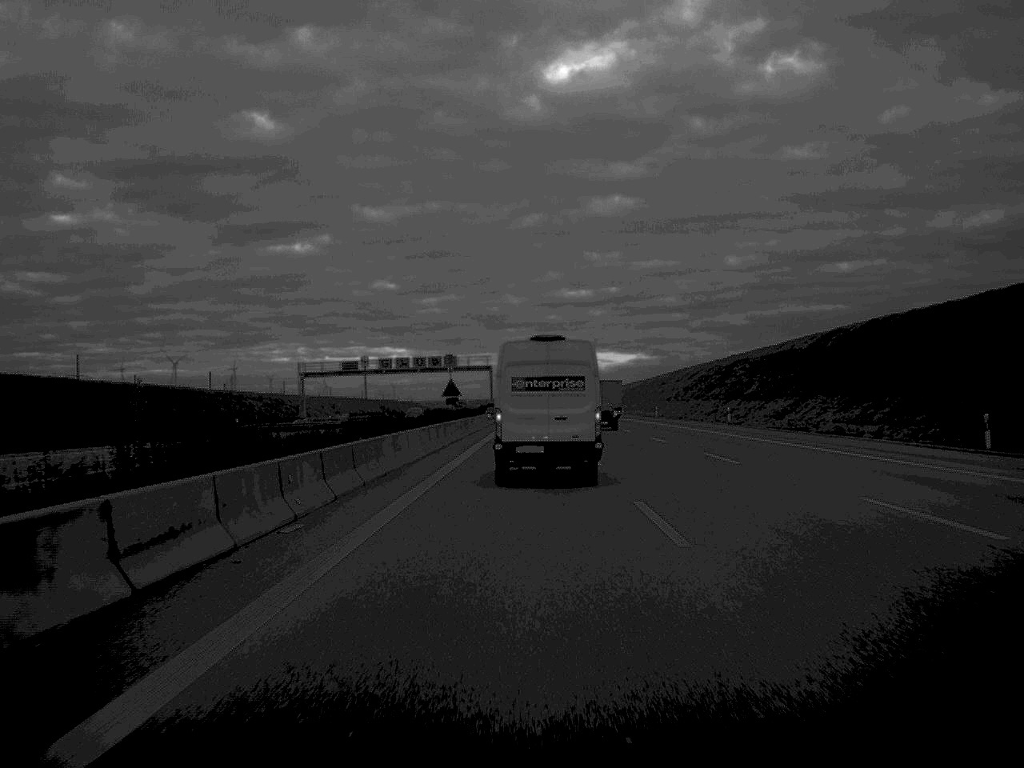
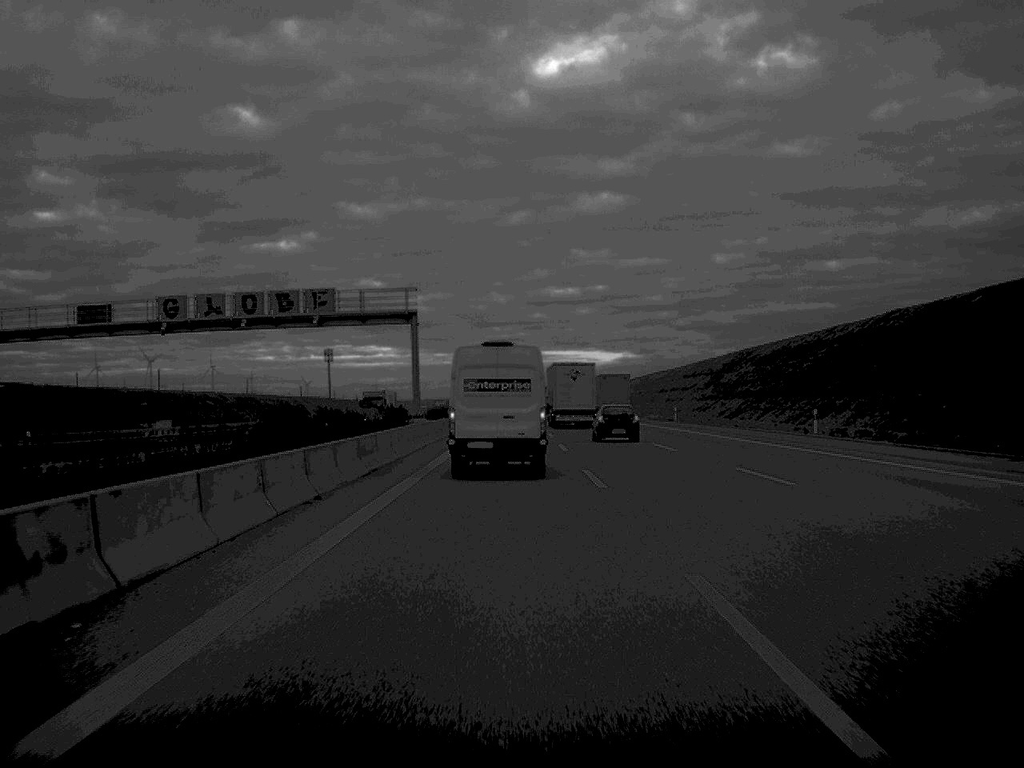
(+0.5, +79.8) m; +1°
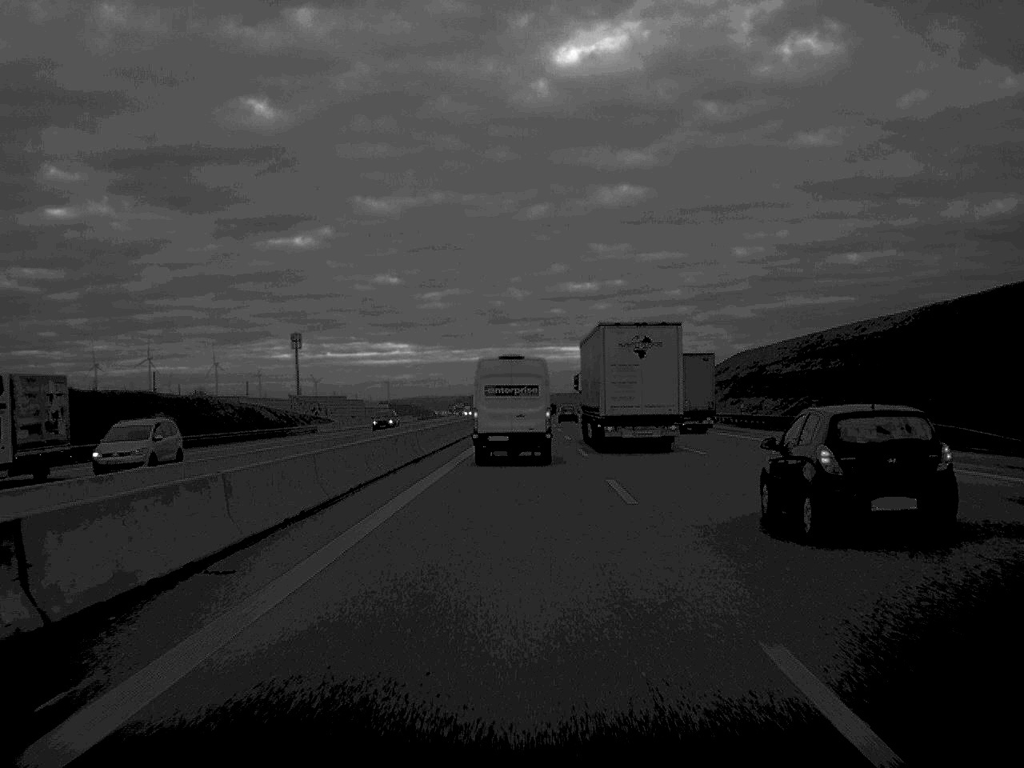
(-0.8, +129.0) m; -1°
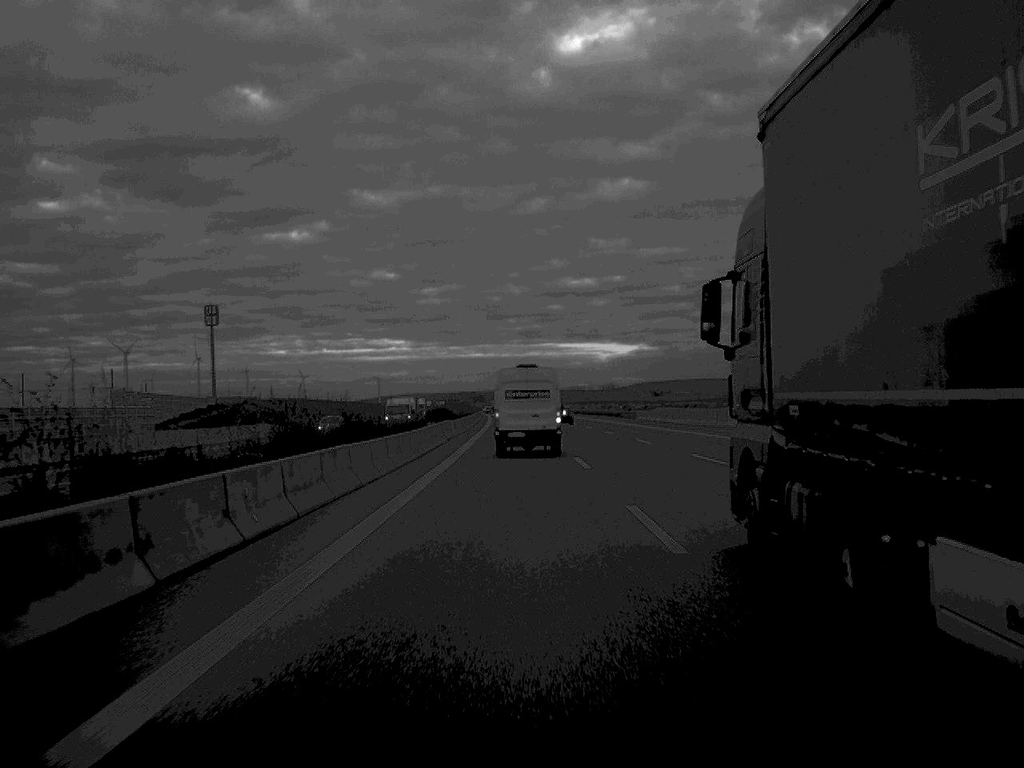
(+0.4, +132.2) m; 0°
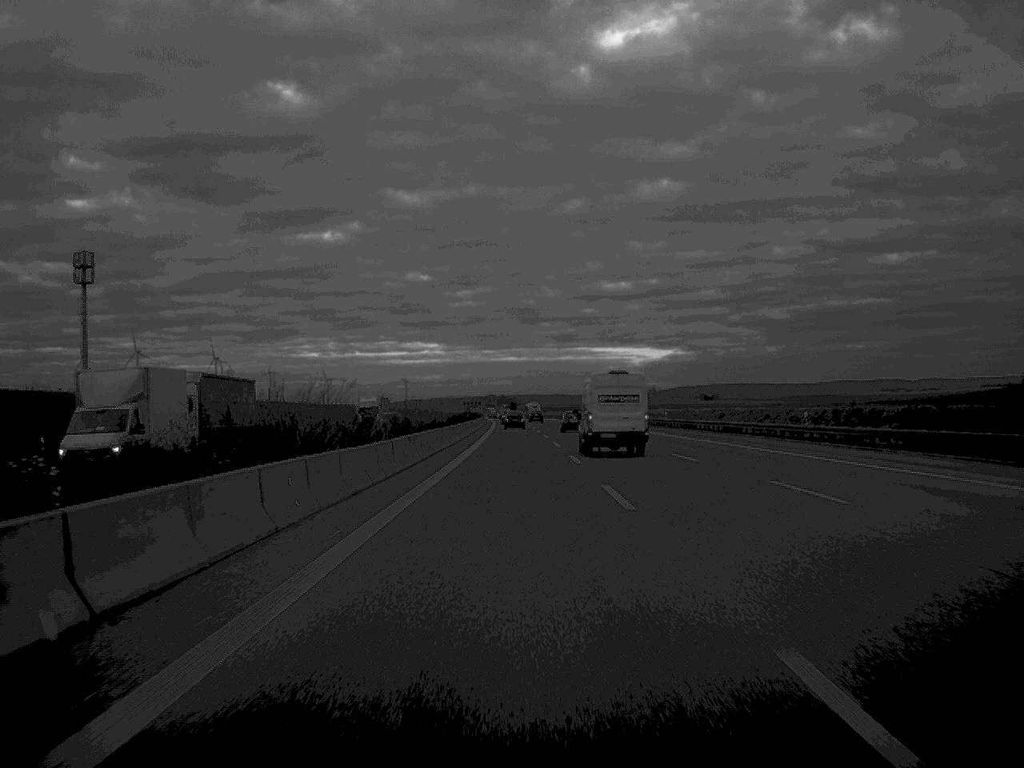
(-2.0, +137.2) m; -1°
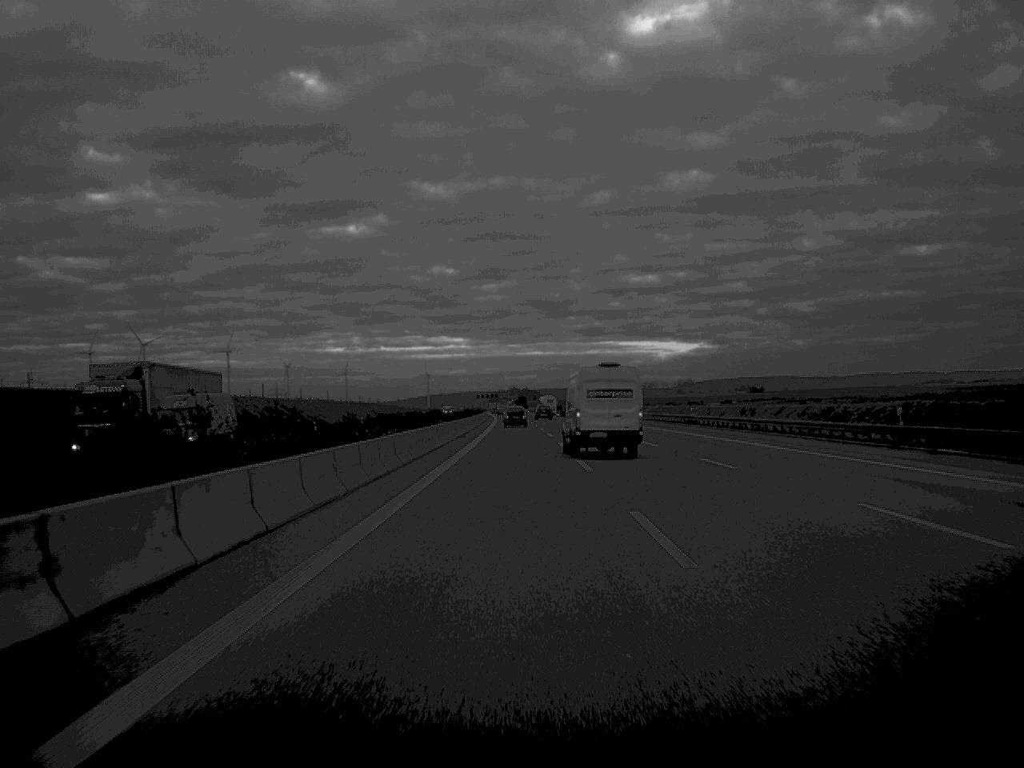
(-1.1, +115.3) m; -1°
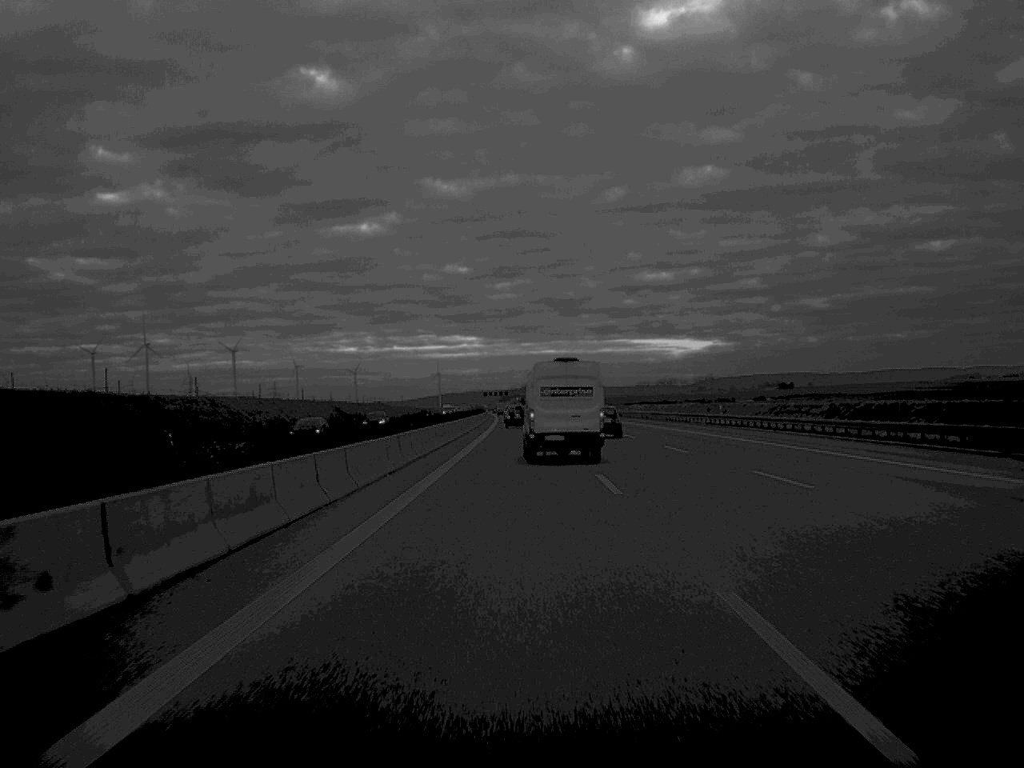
(-0.3, +61.9) m; -1°
